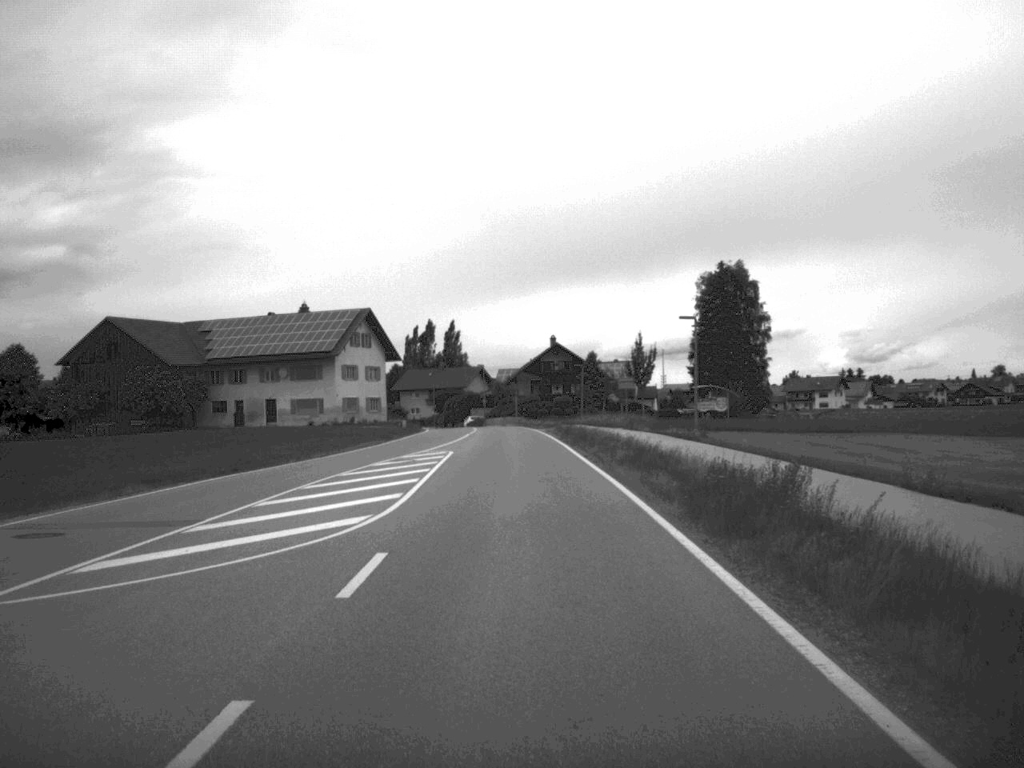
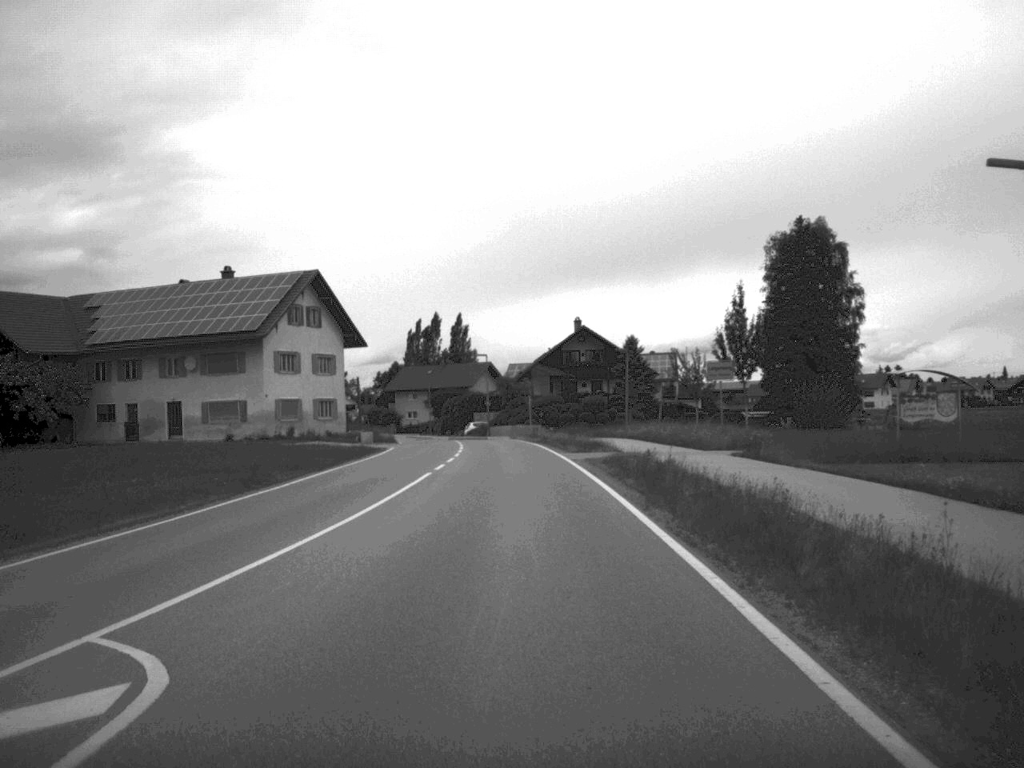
(-0.2, +31.9) m; -1°
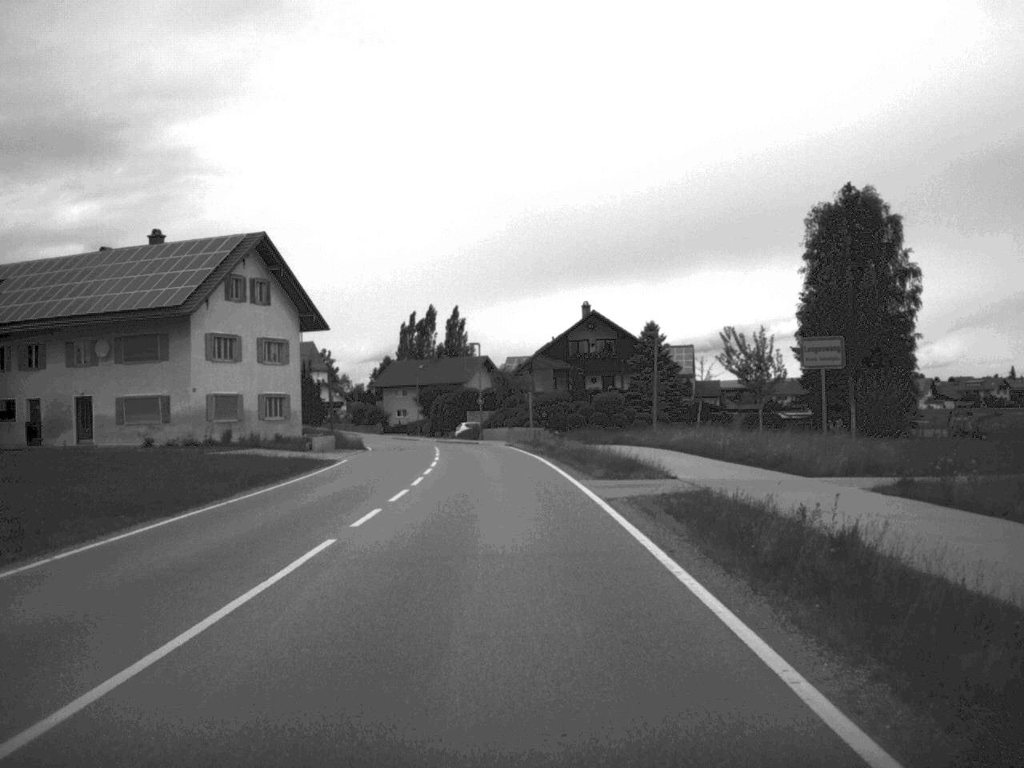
(0.0, +14.8) m; 0°
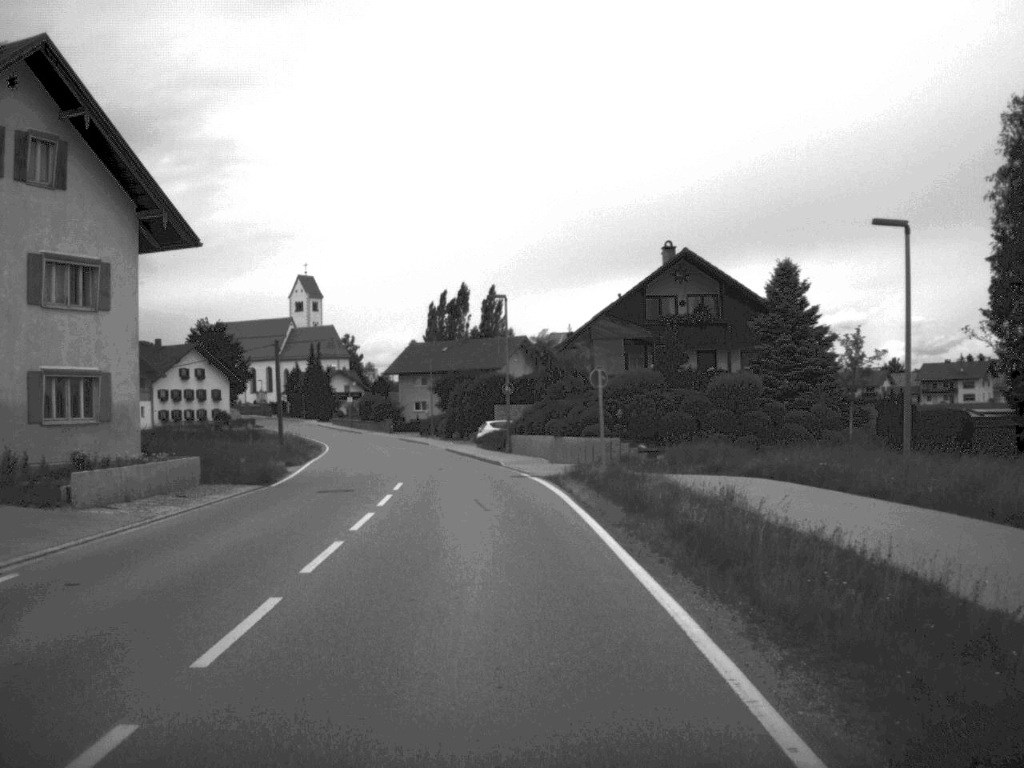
(-0.5, +30.8) m; -2°
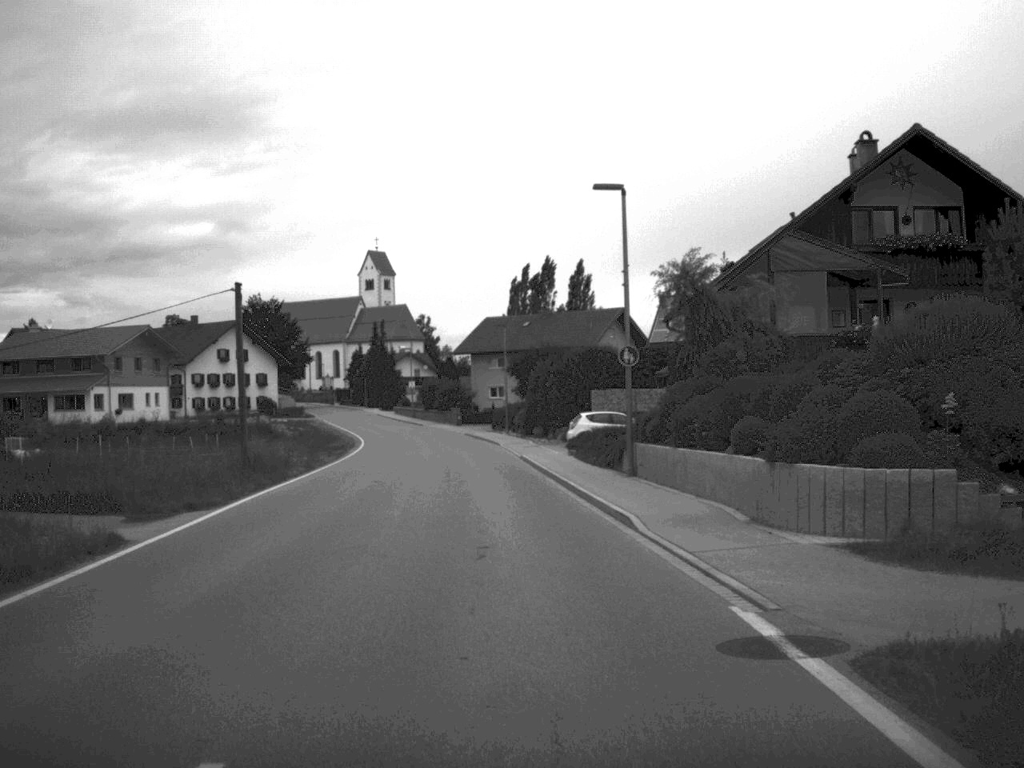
(-1.0, +22.7) m; -4°
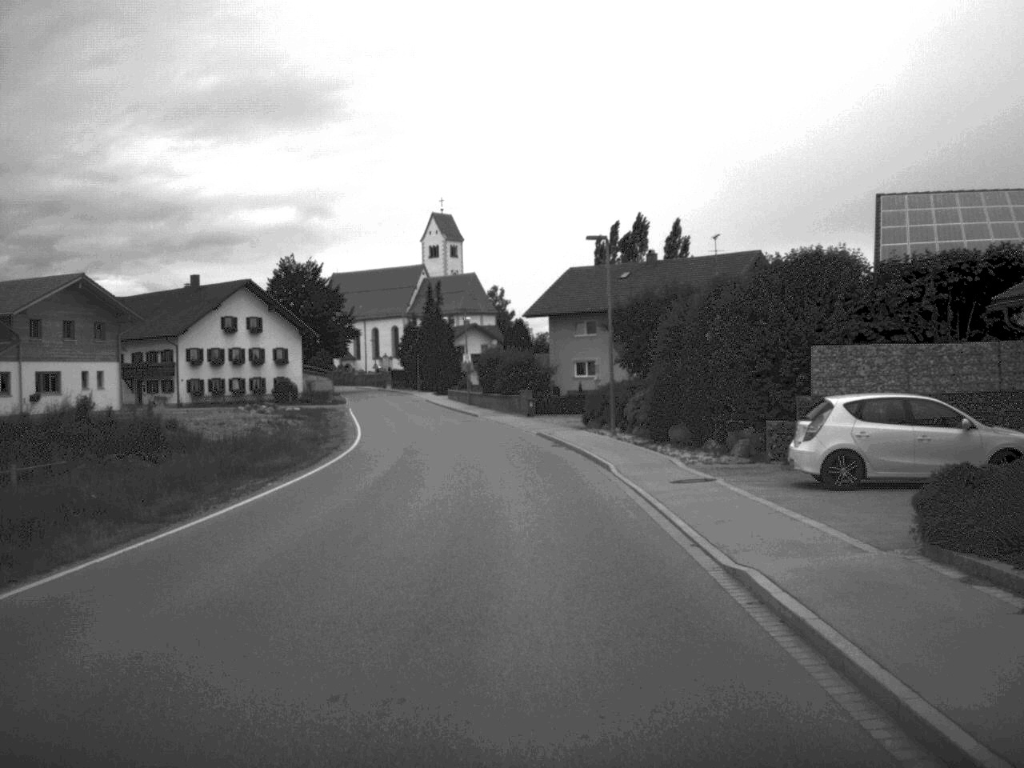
(-1.2, +31.6) m; -4°
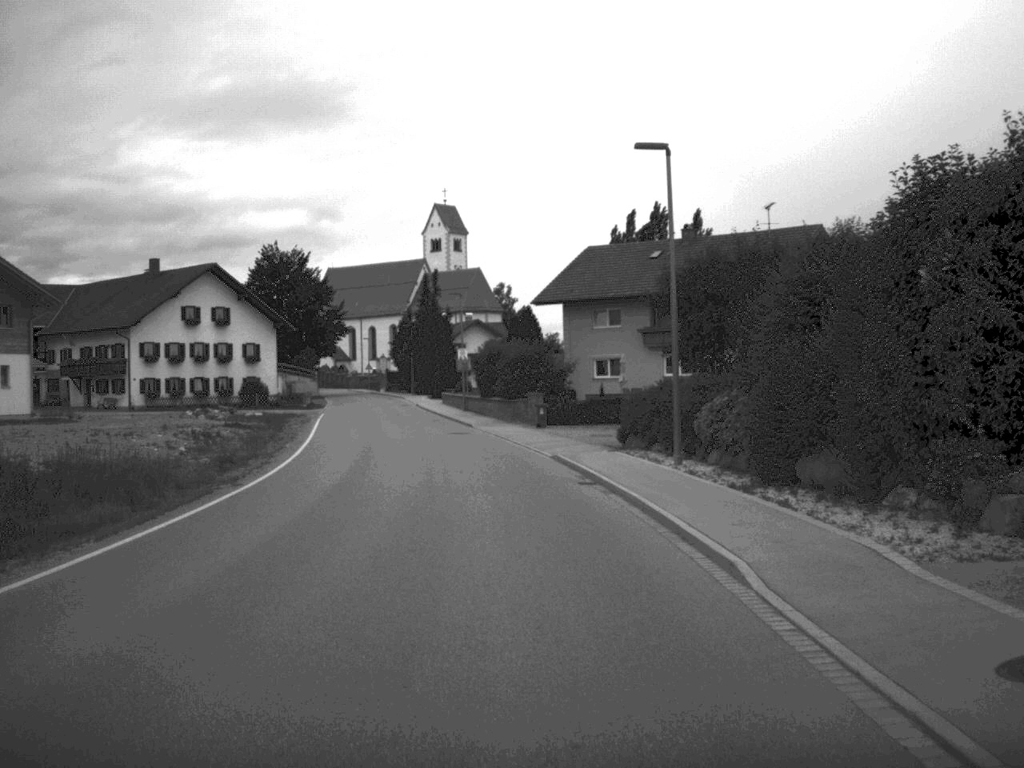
(0.0, +14.9) m; 0°
